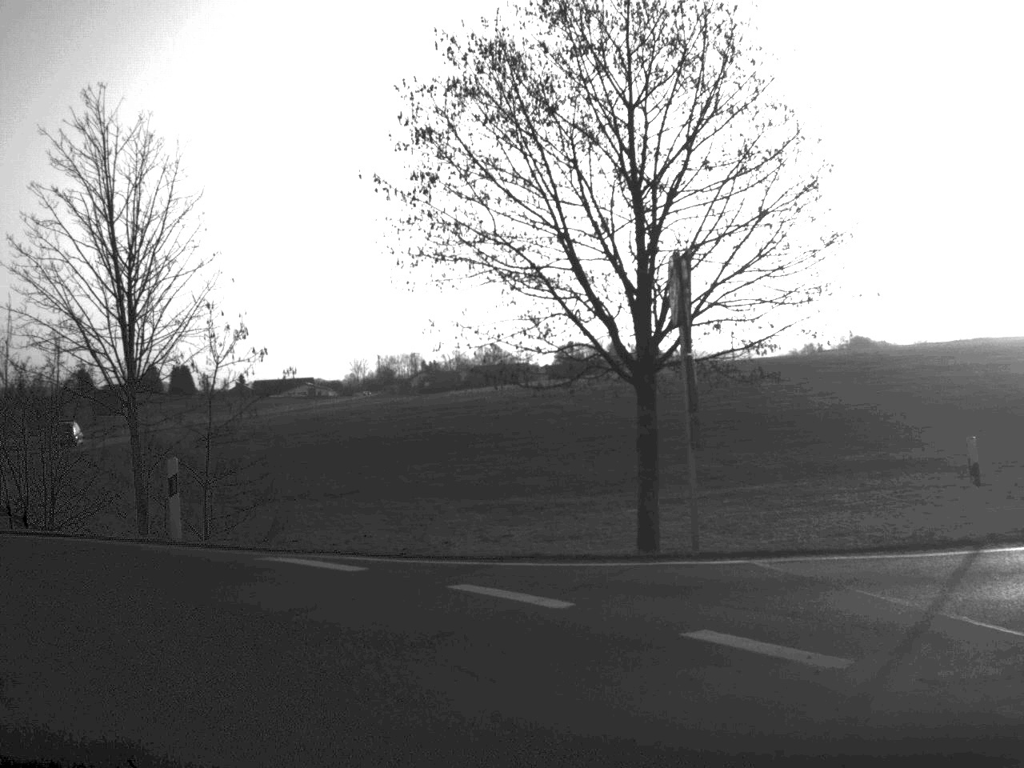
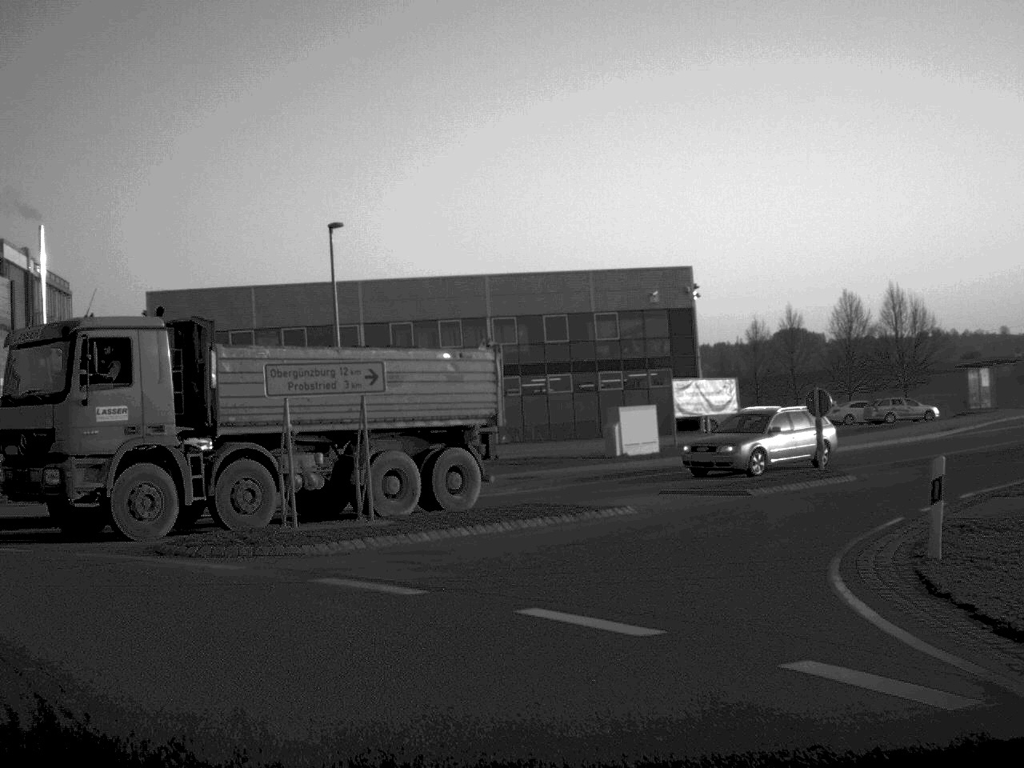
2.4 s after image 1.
(-6.9, +13.4) m; -56°
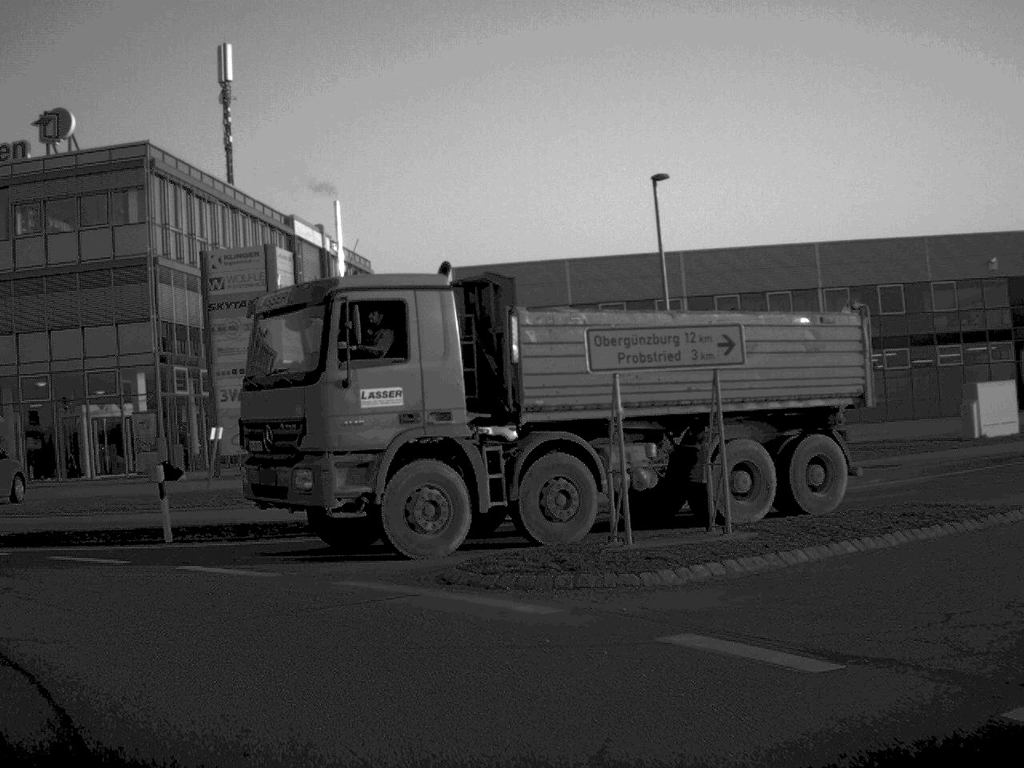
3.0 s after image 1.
(-0.5, +4.0) m; -14°
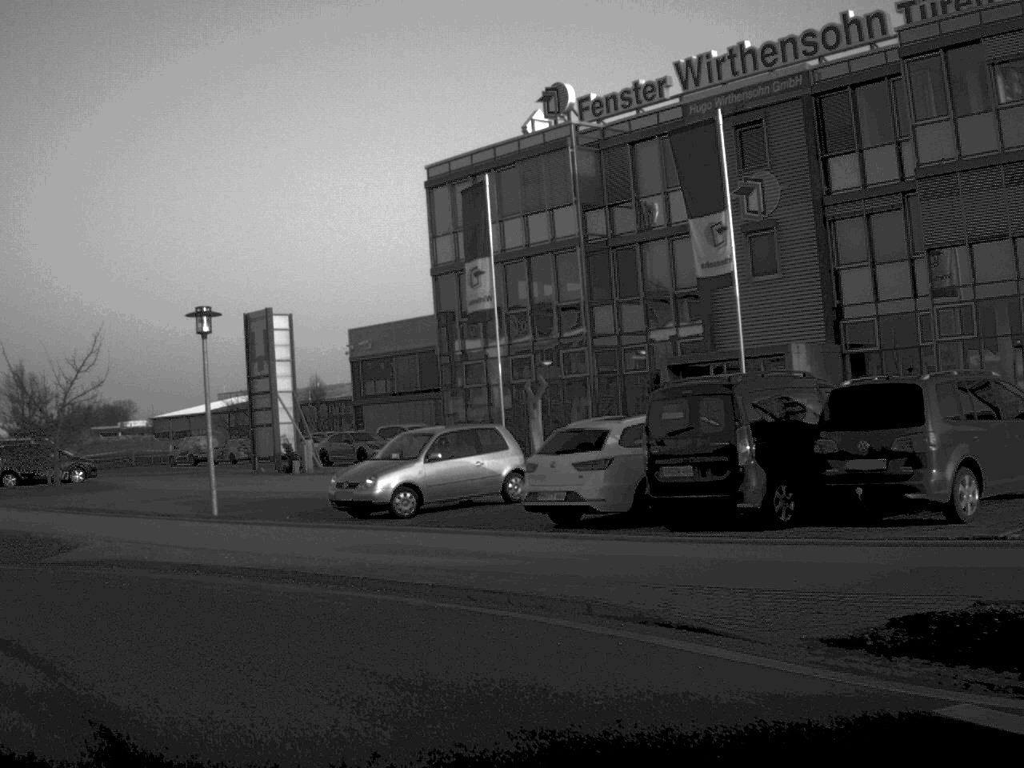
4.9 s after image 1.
(-4.5, +11.0) m; -43°
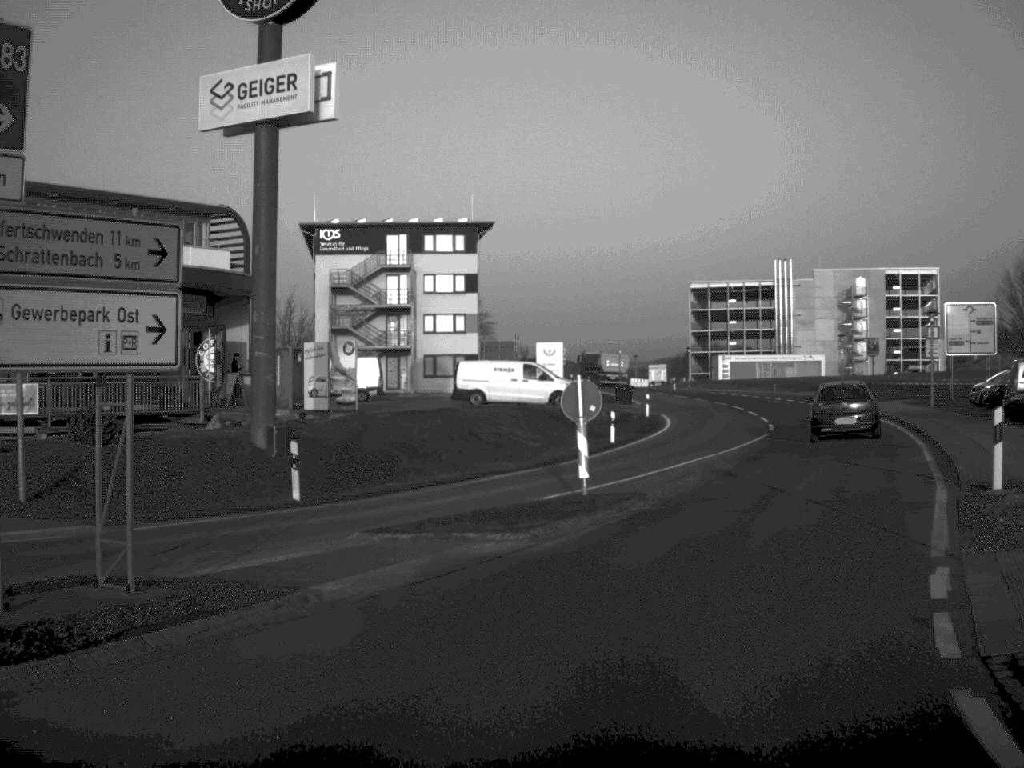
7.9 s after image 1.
(-11.0, +17.4) m; -39°
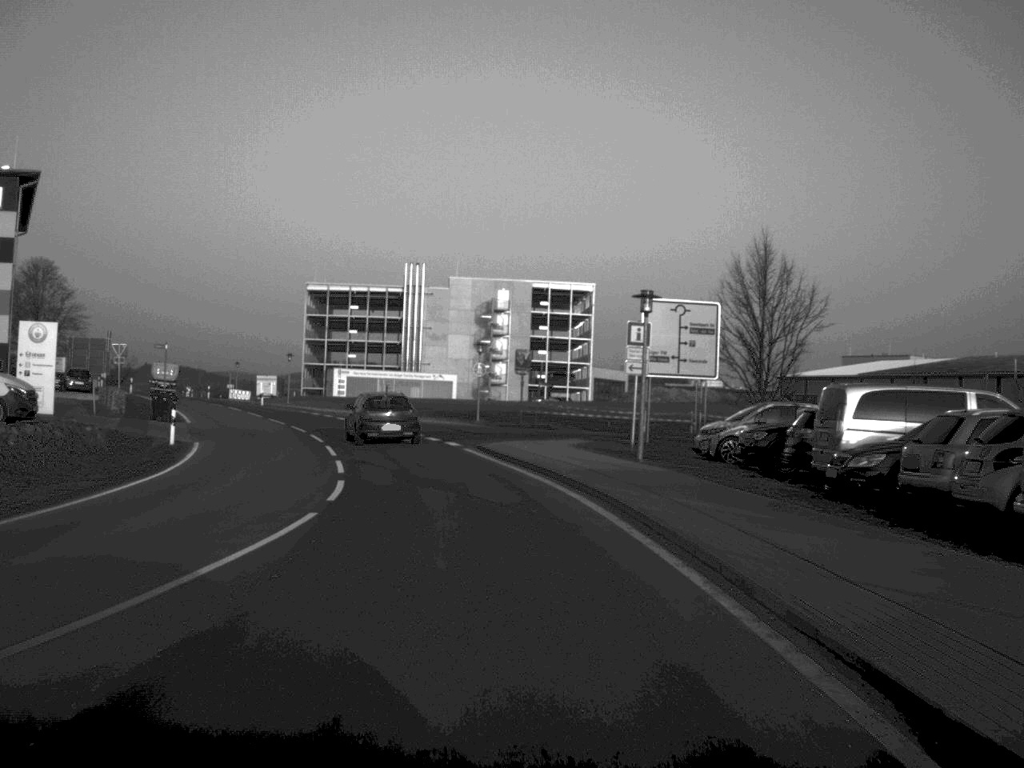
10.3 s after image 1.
(+4.6, +21.0) m; +16°
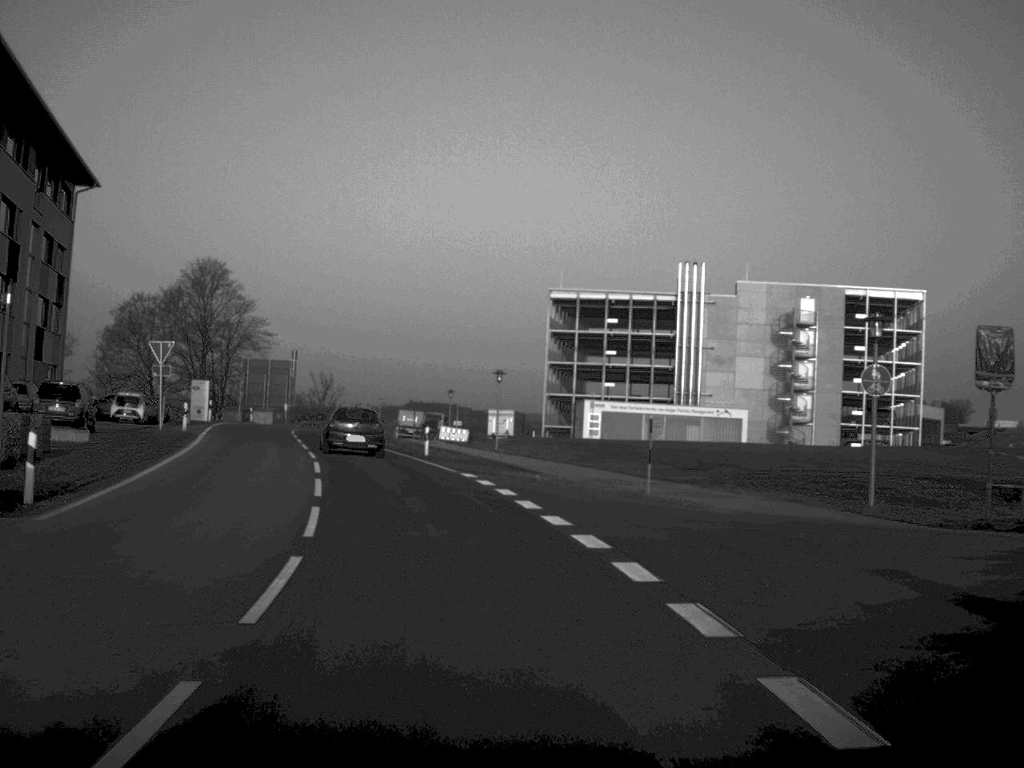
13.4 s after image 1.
(-3.3, +34.7) m; -12°
